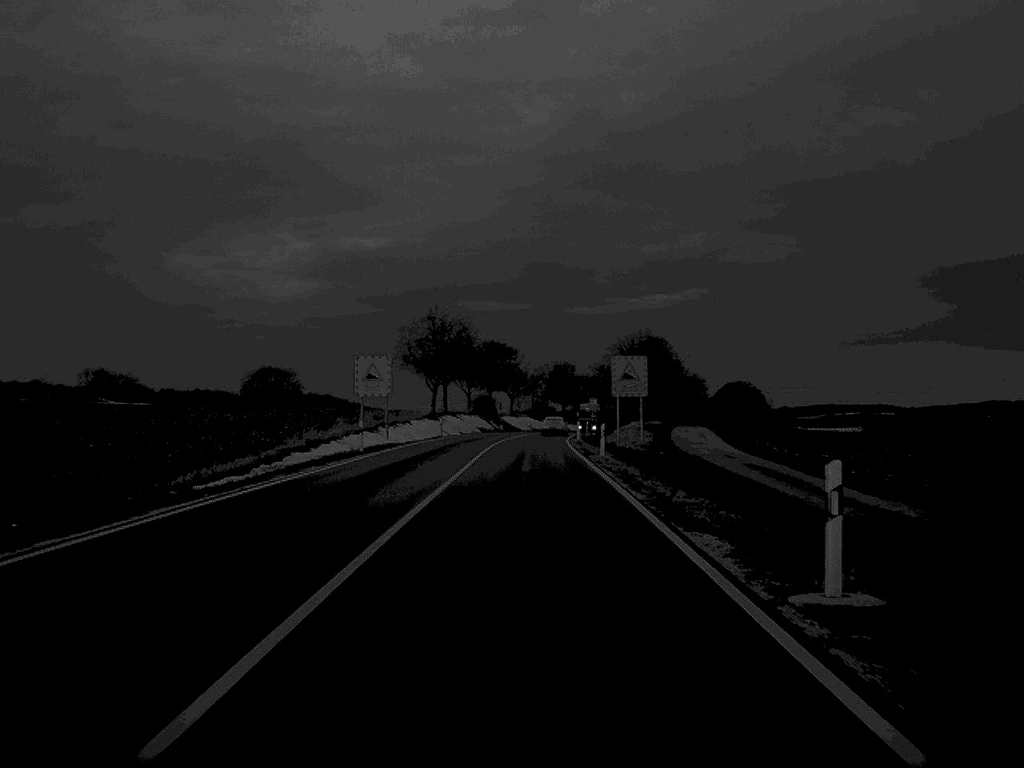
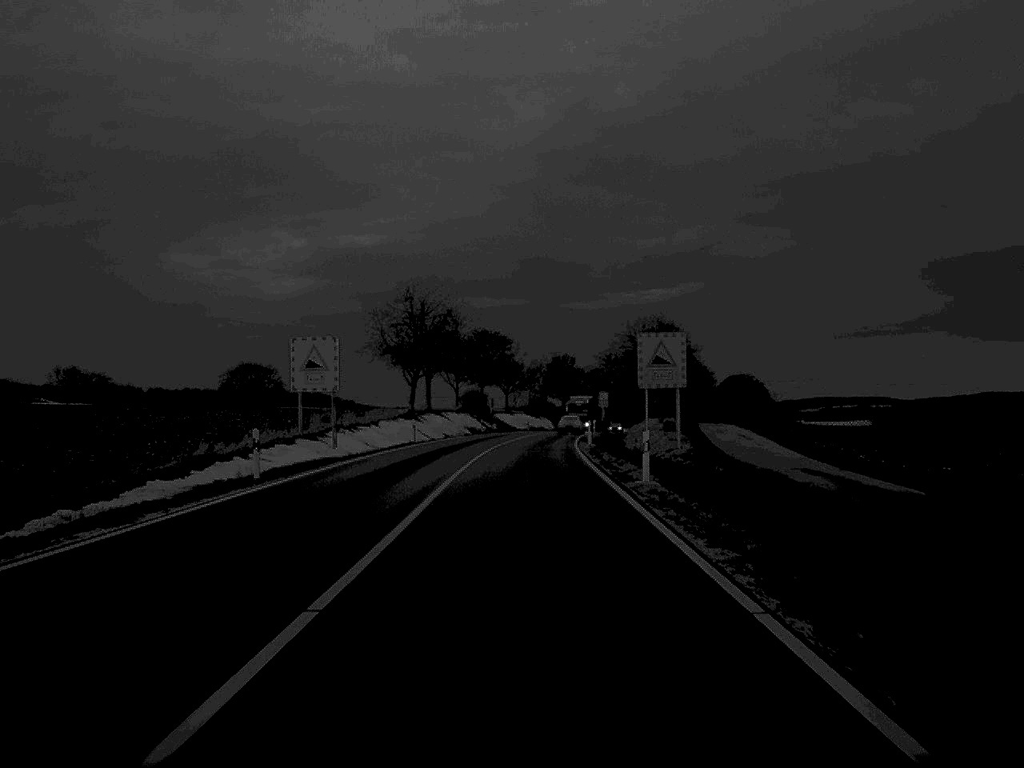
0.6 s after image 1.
(0.0, +16.7) m; 0°
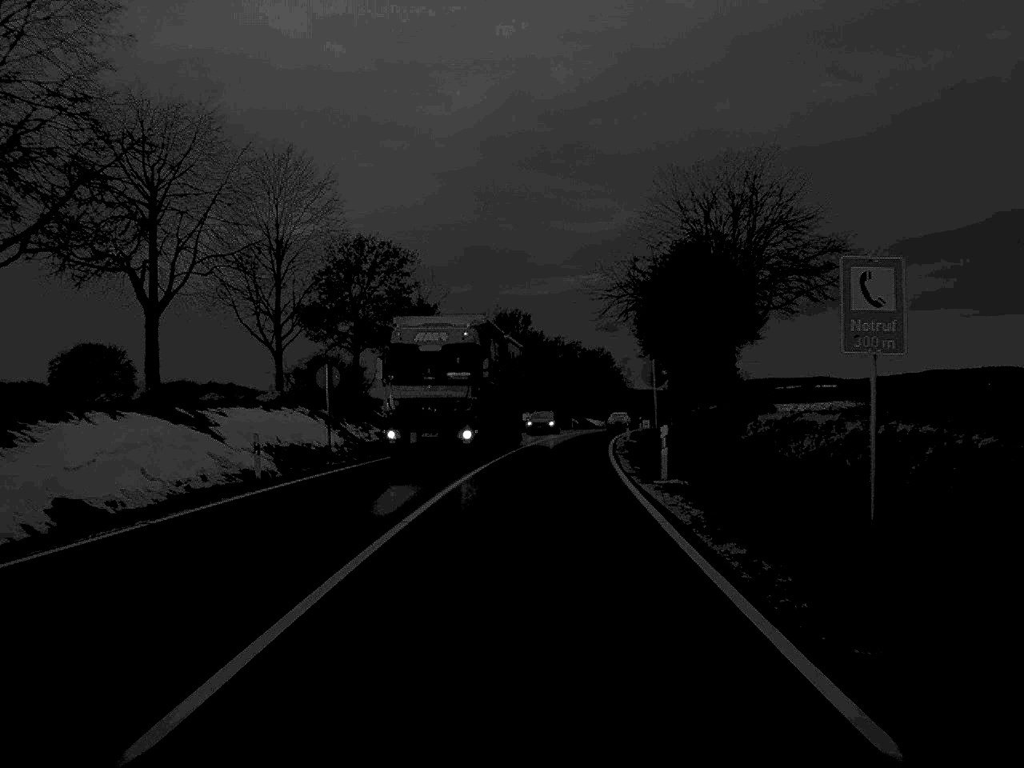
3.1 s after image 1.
(+1.1, +67.7) m; +3°
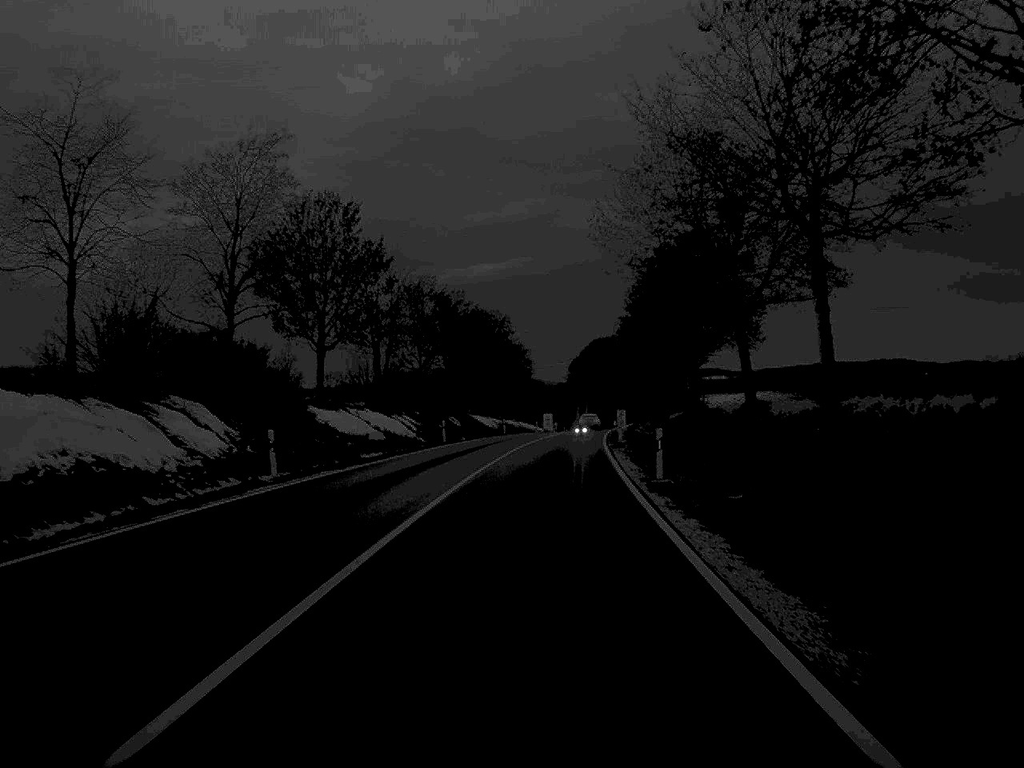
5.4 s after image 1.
(+3.0, +65.2) m; +5°
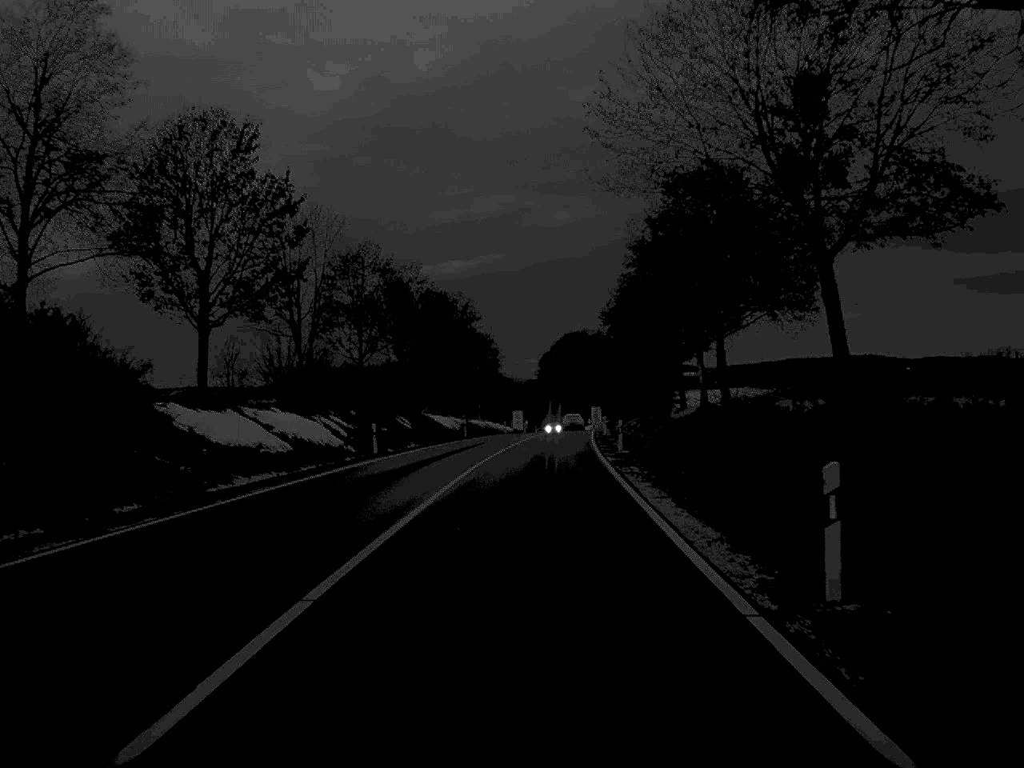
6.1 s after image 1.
(+0.2, +17.0) m; +1°
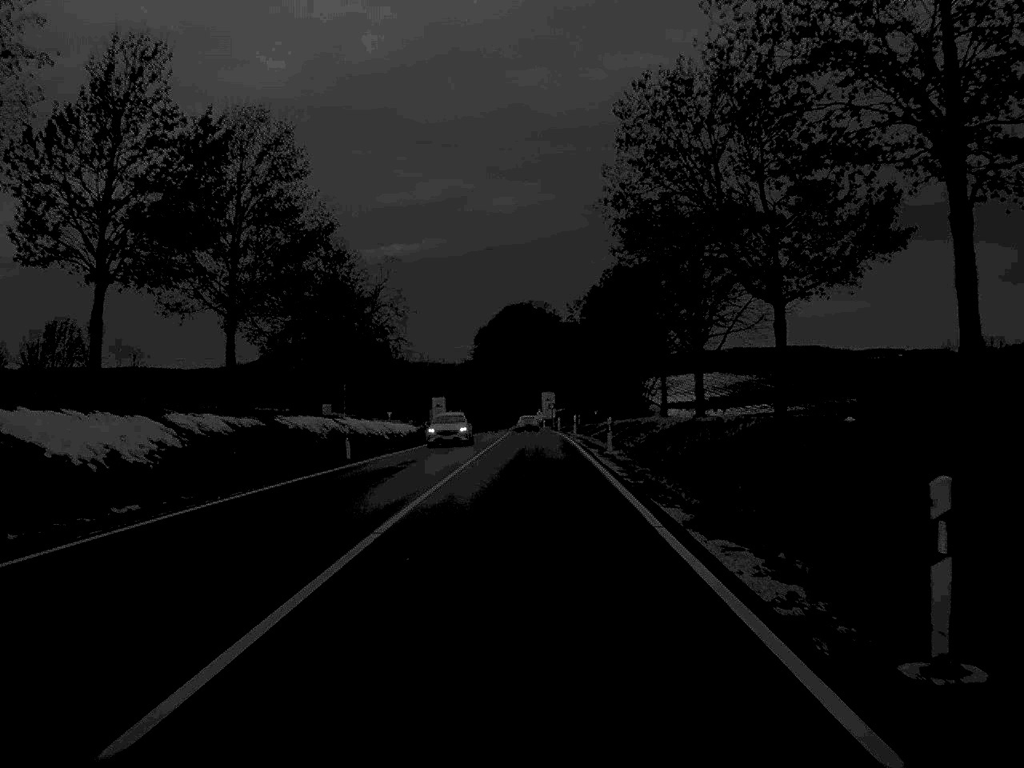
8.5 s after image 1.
(+1.9, +68.7) m; +3°
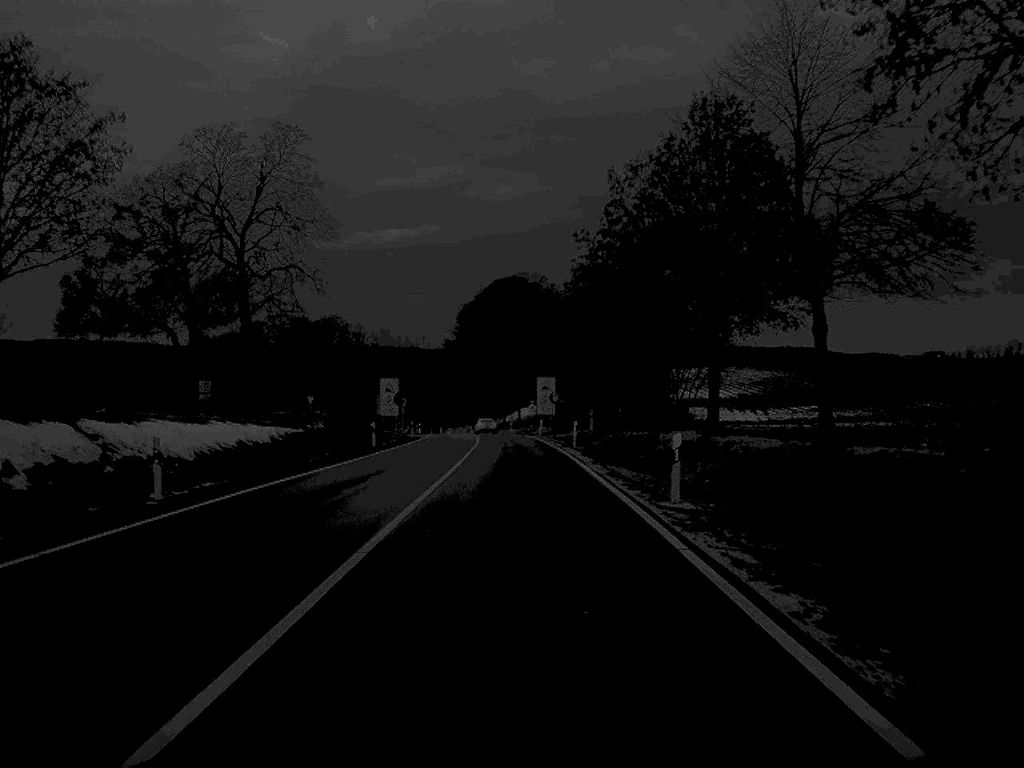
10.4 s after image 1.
(+0.2, +51.7) m; 0°
